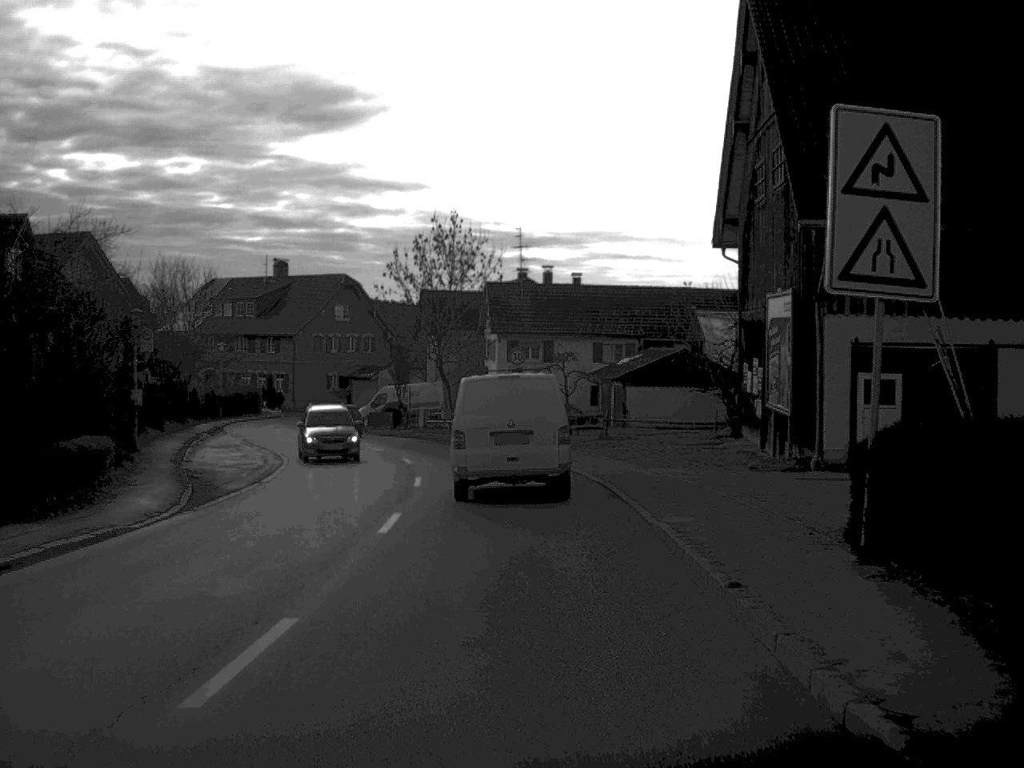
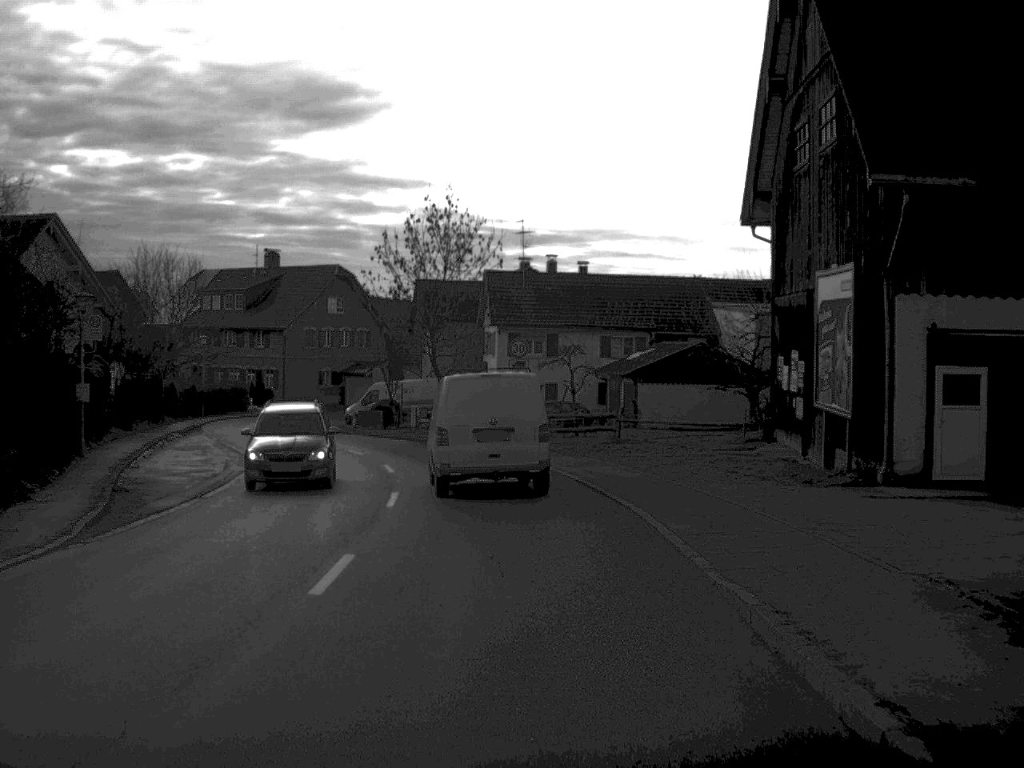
(0.0, +5.1) m; 0°
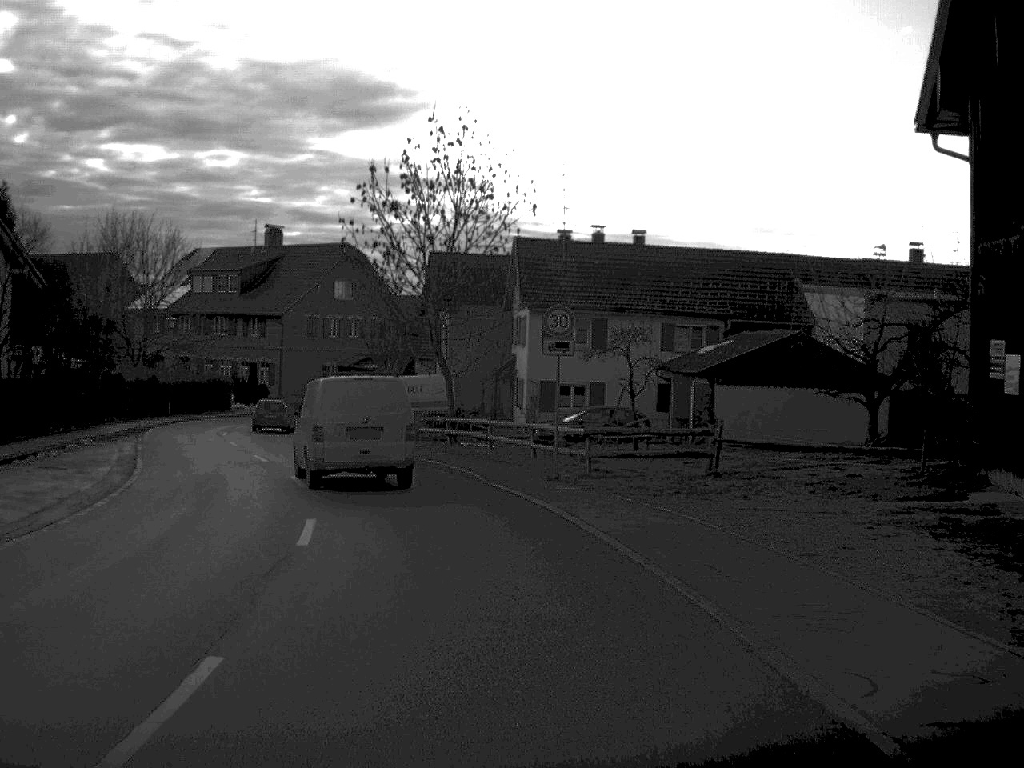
(-0.1, +14.2) m; -2°
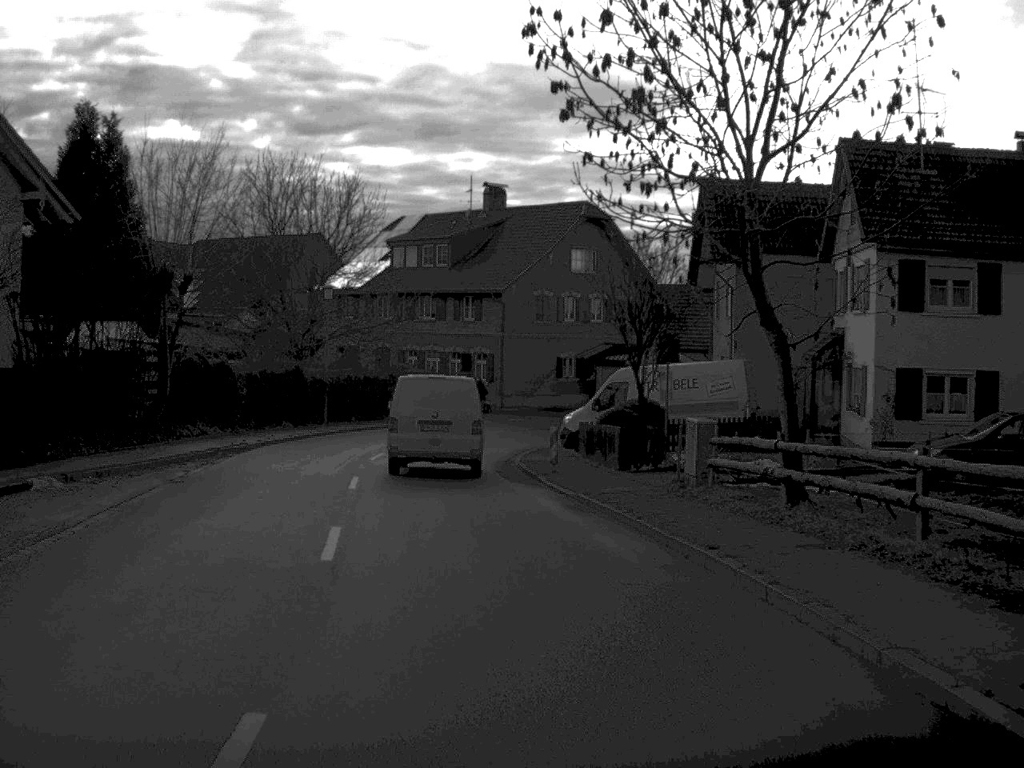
(-1.9, +19.6) m; -11°
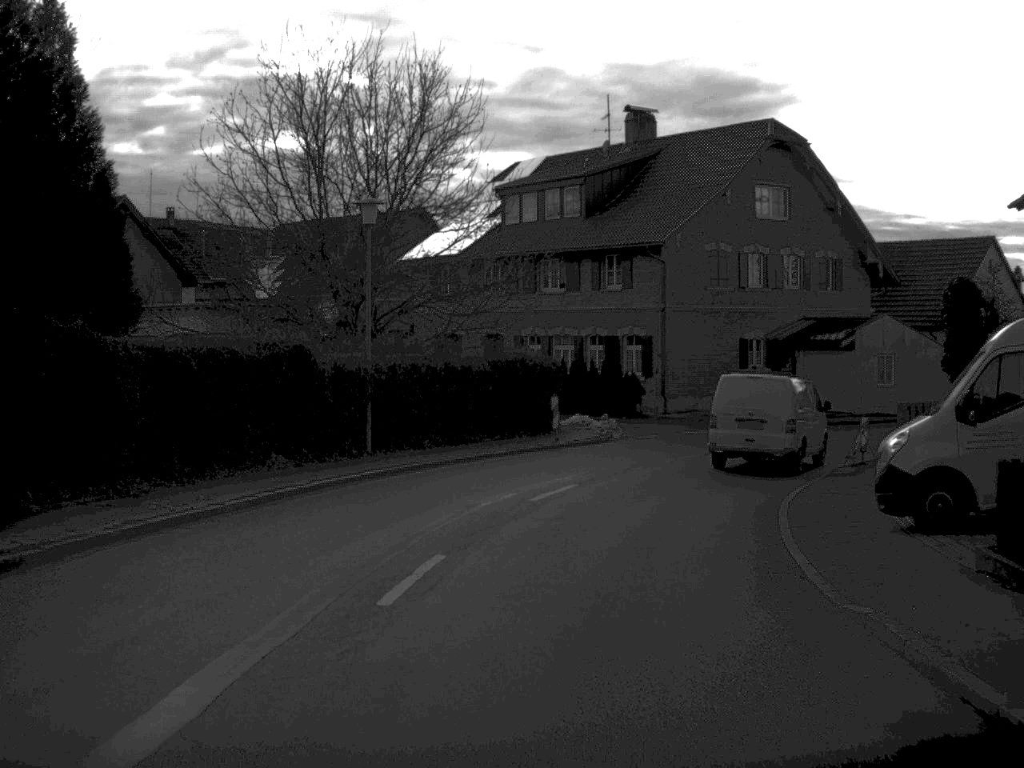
(-1.5, +20.7) m; -6°
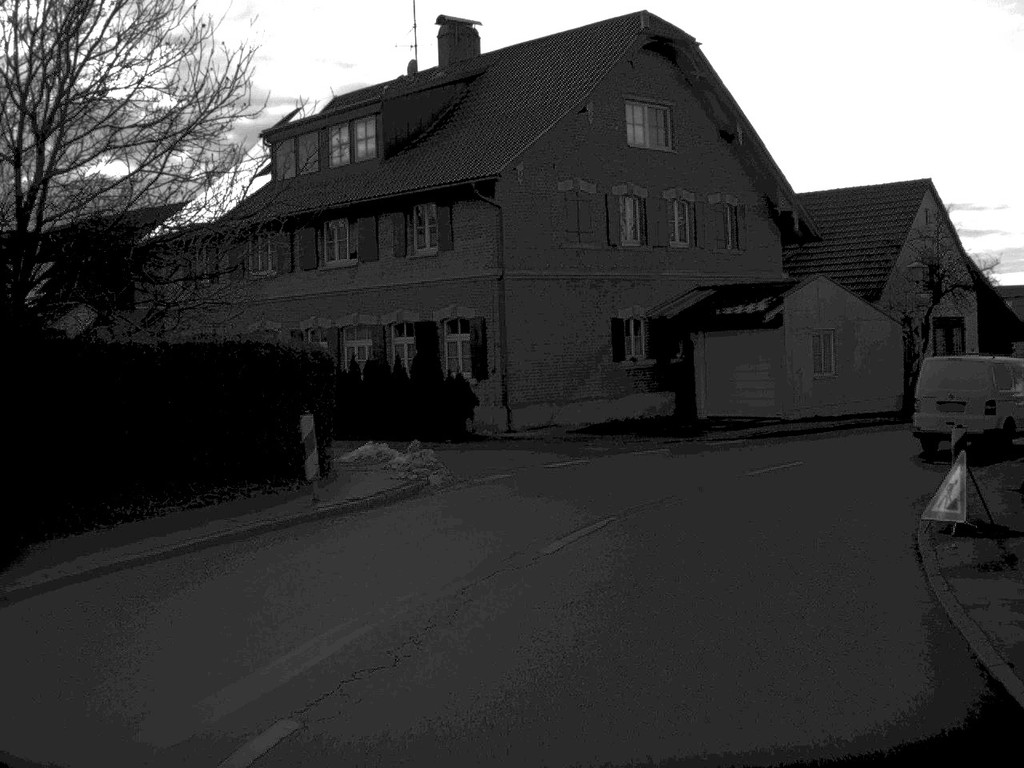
(+0.9, +15.1) m; +8°
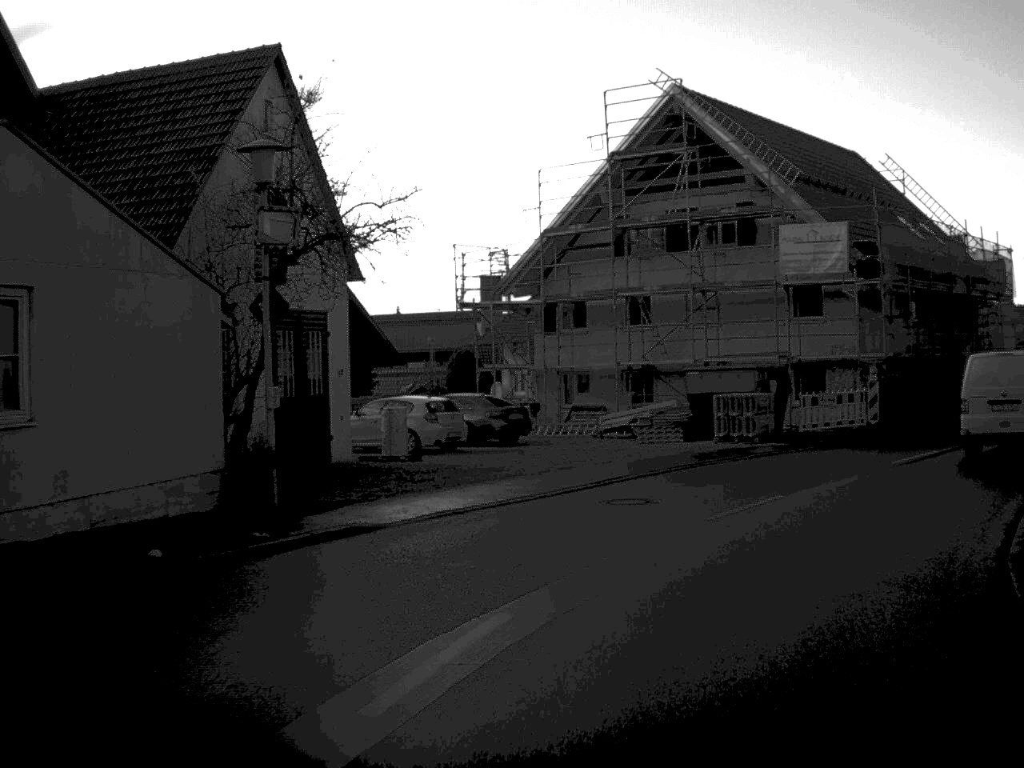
(+5.5, +22.1) m; +32°
